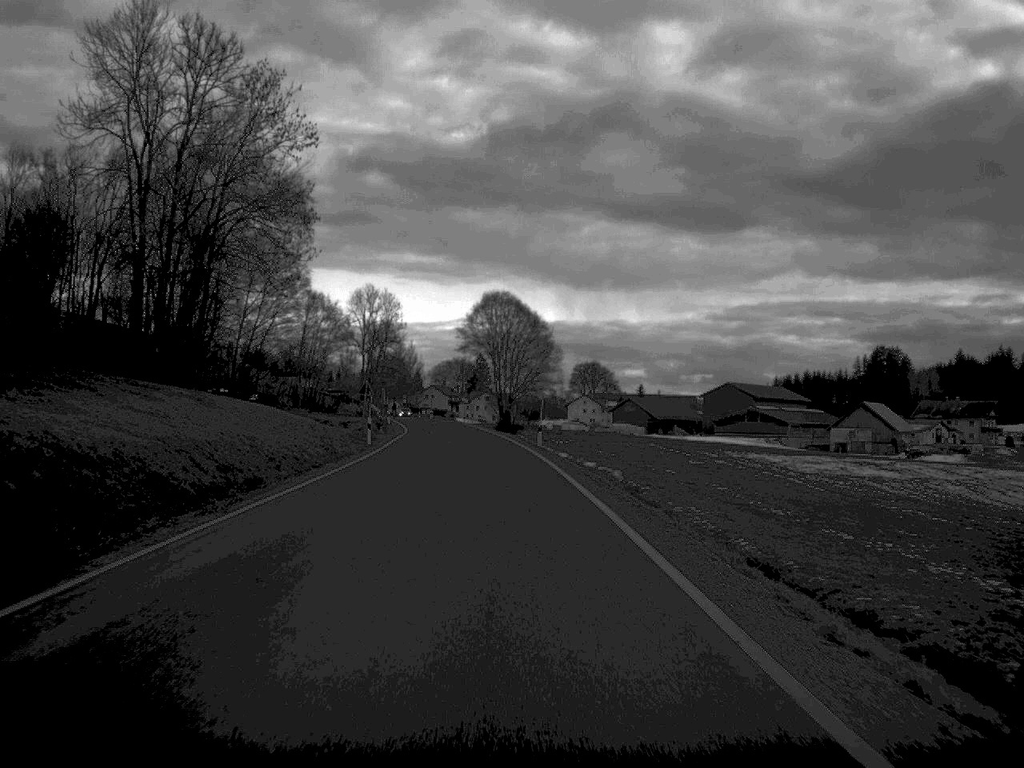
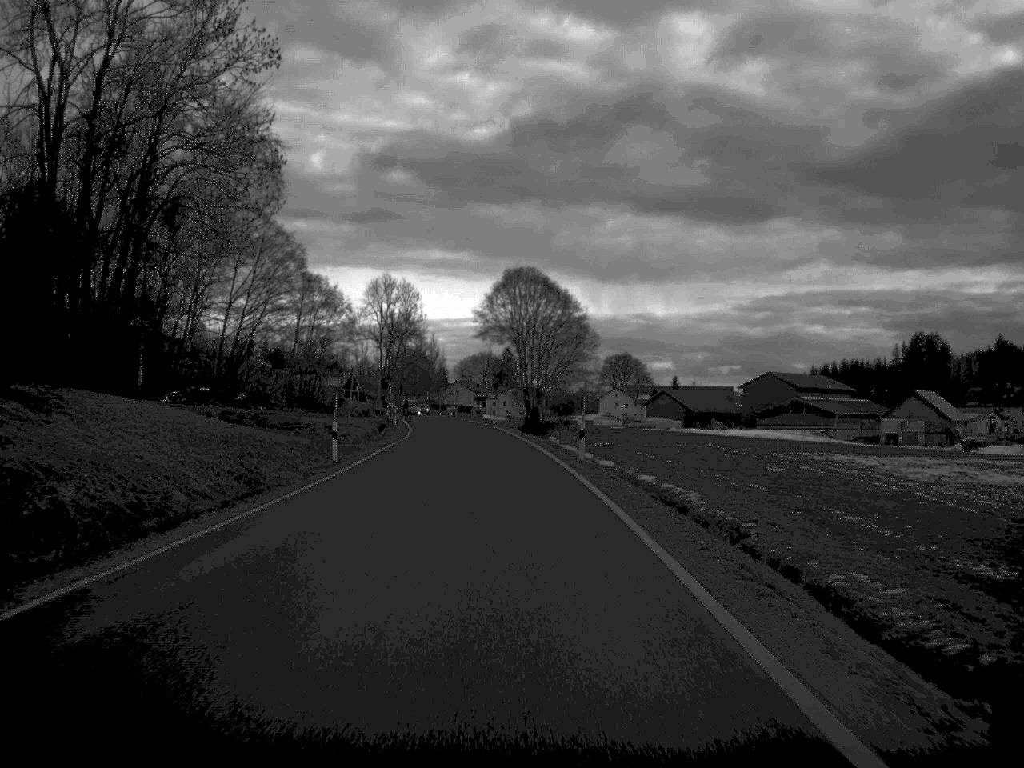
(-0.2, +15.4) m; -1°
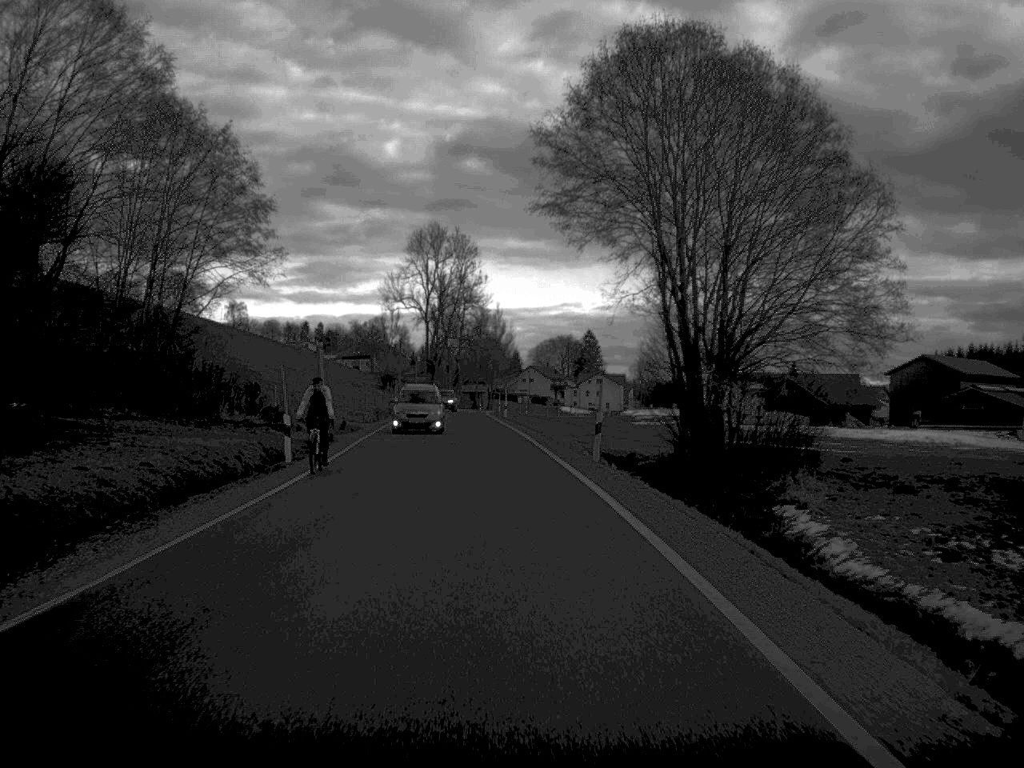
(-1.9, +56.6) m; -4°
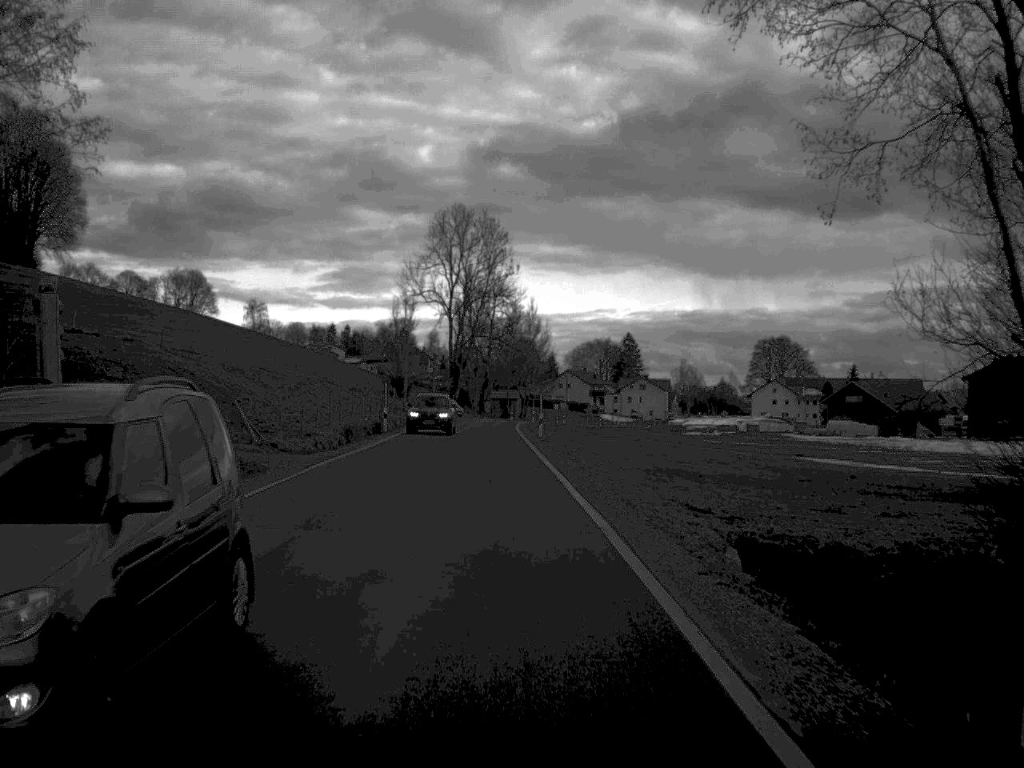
(-0.3, +22.2) m; -2°
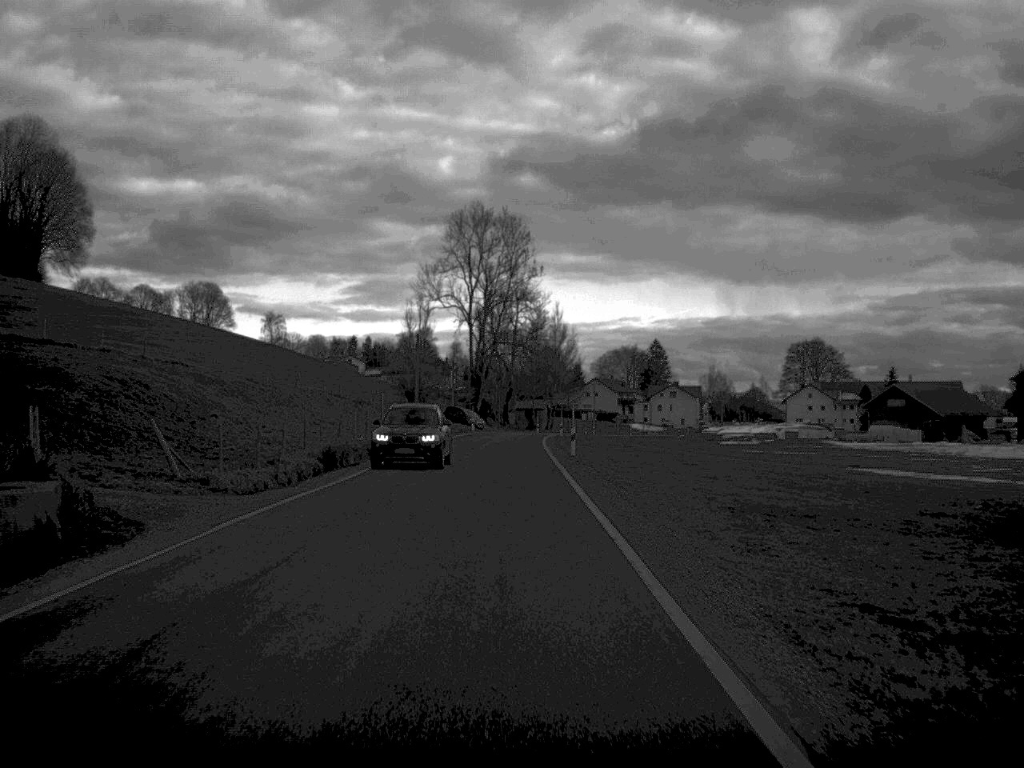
(-0.1, +9.8) m; -1°
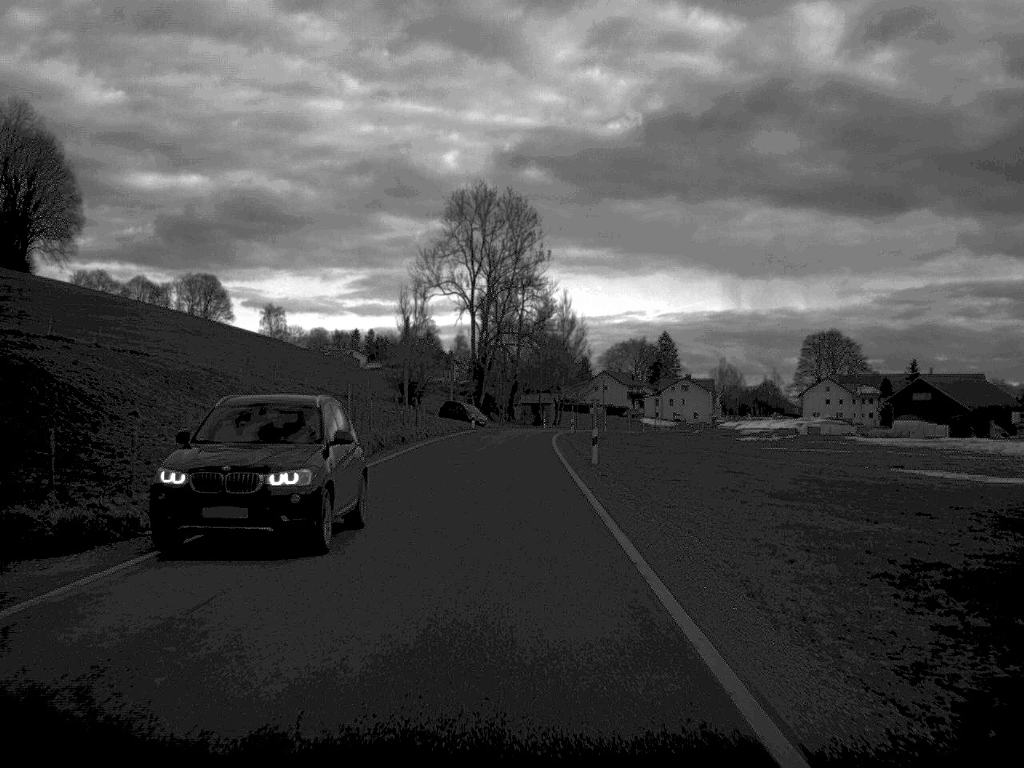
(0.0, +10.0) m; 0°
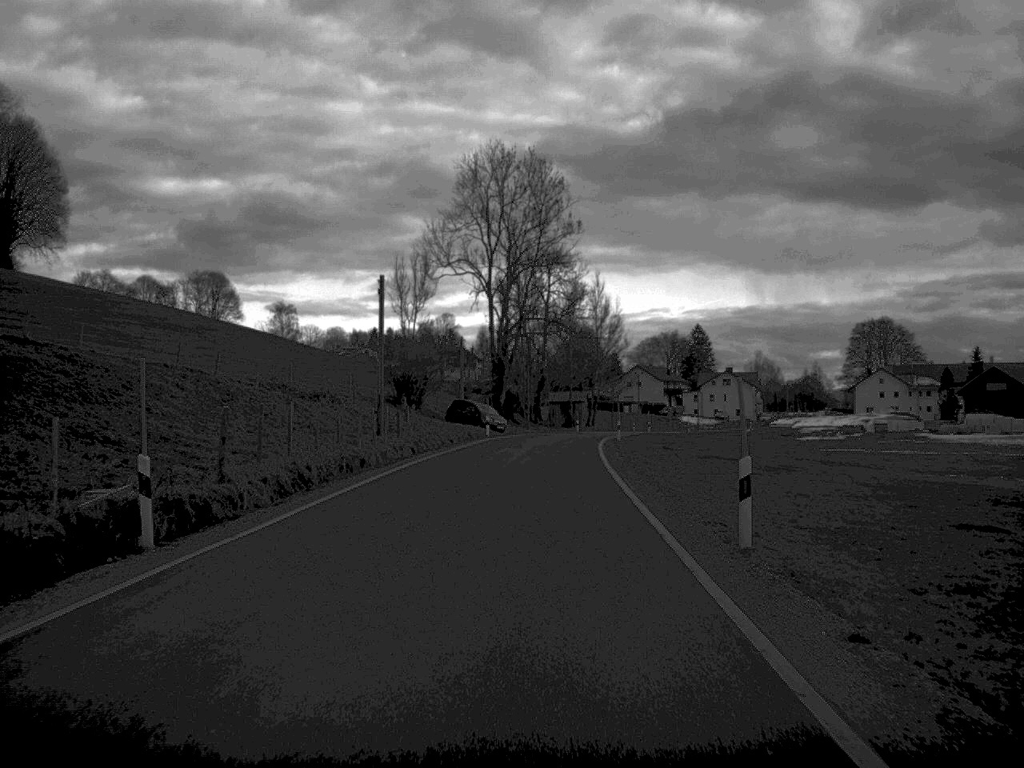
(-0.3, +20.5) m; -1°
